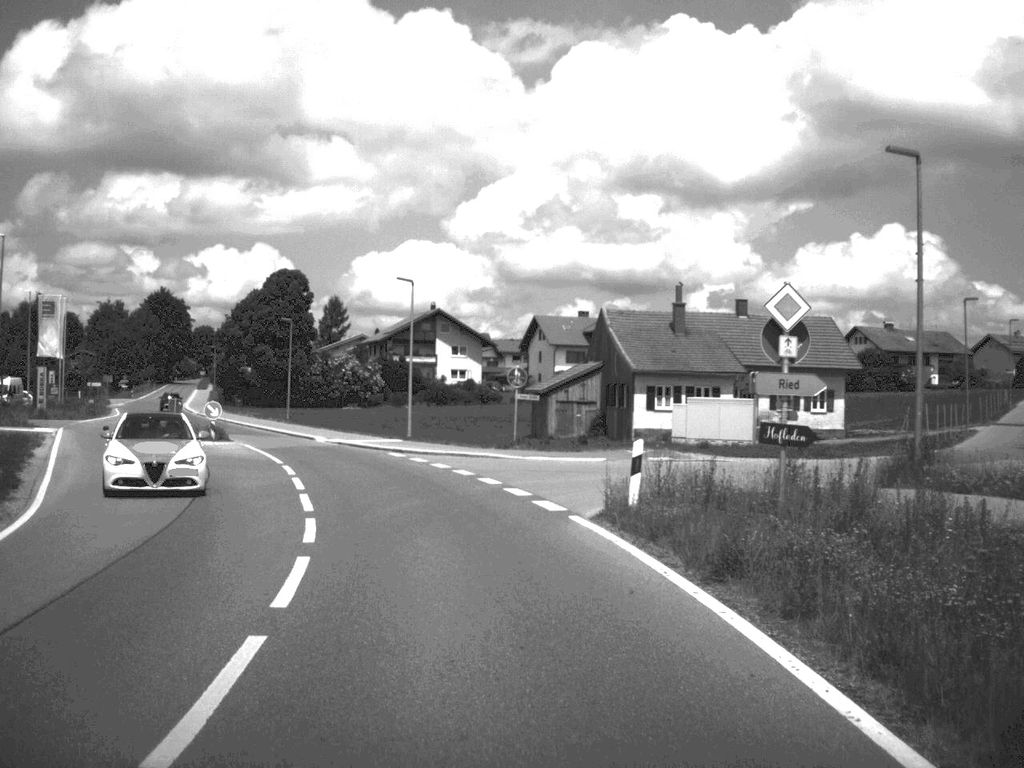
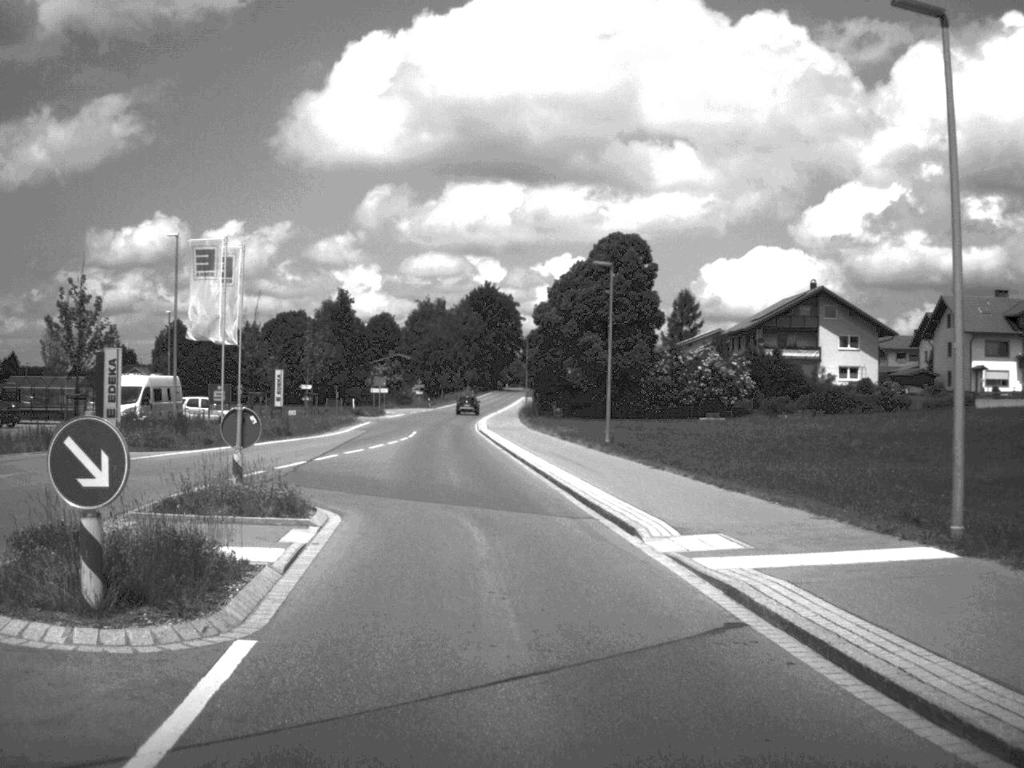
(-5.0, +33.9) m; -16°
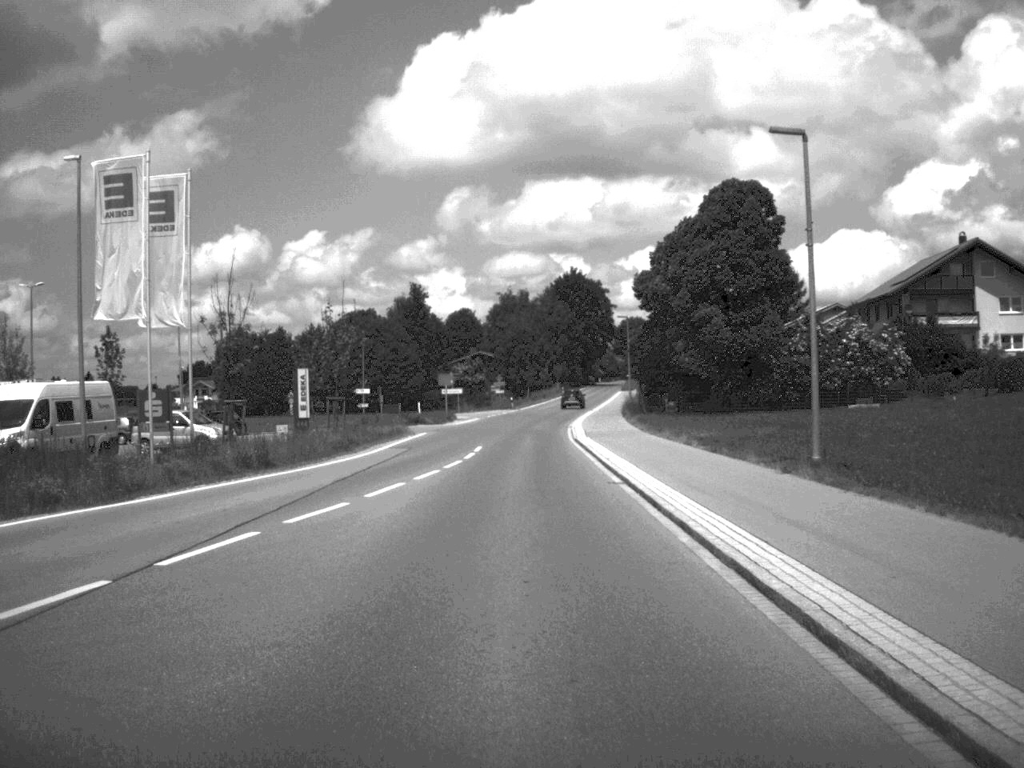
(-0.8, +19.8) m; -4°
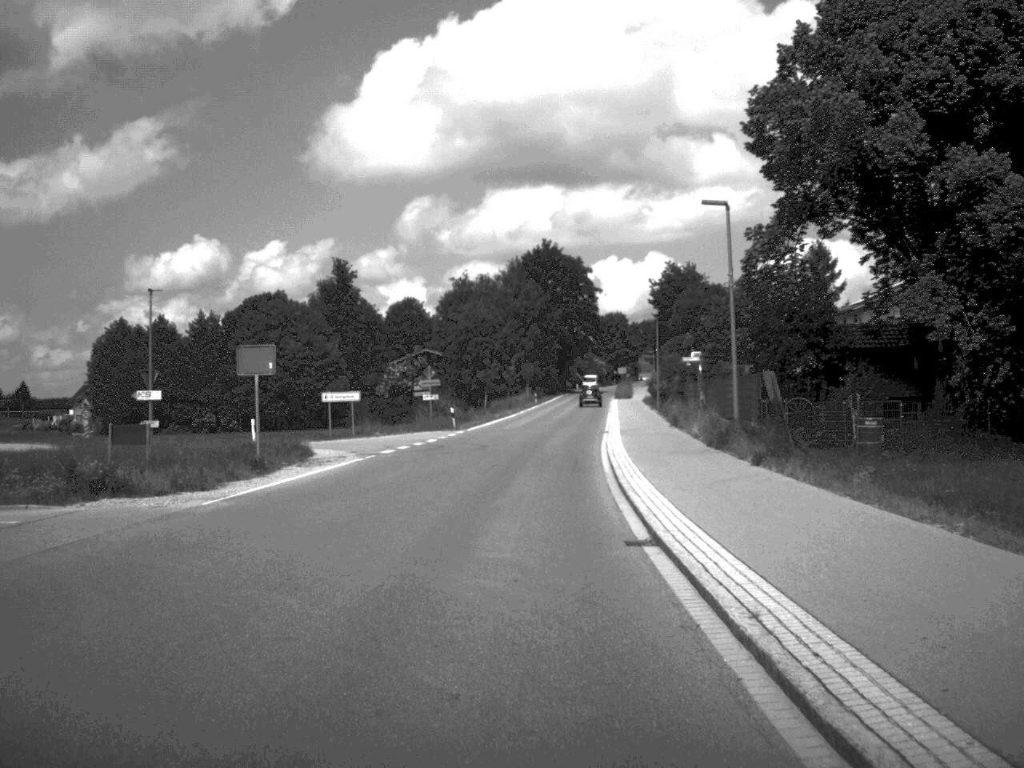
(+0.3, +49.1) m; +1°
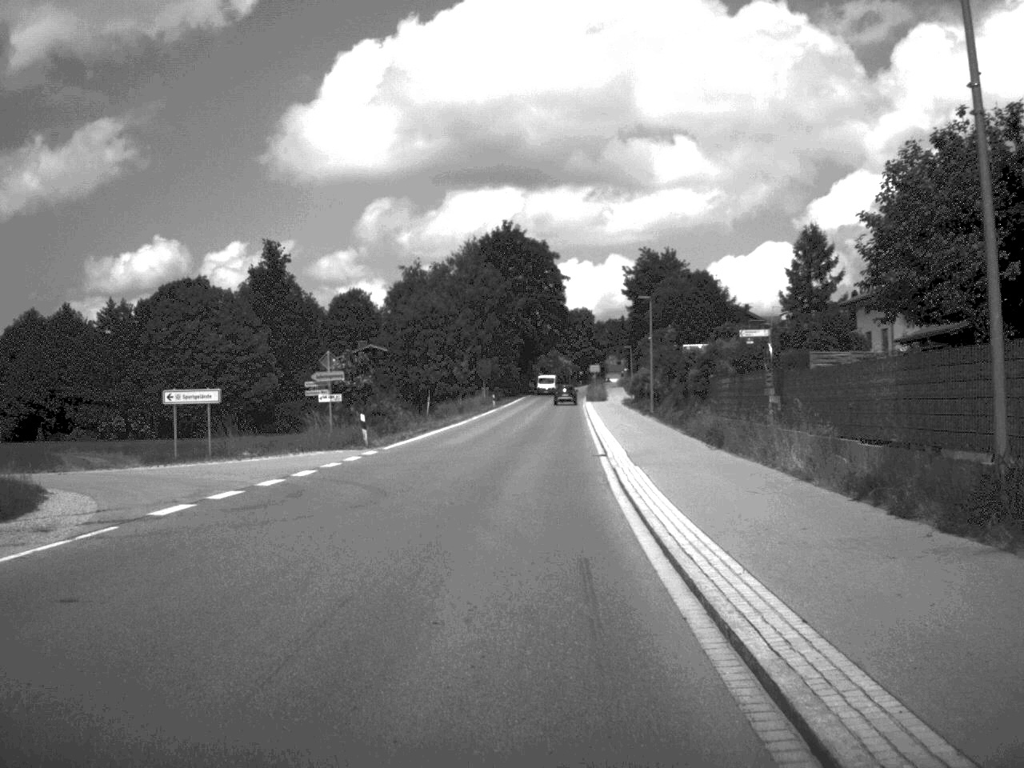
(+0.3, +19.9) m; +2°
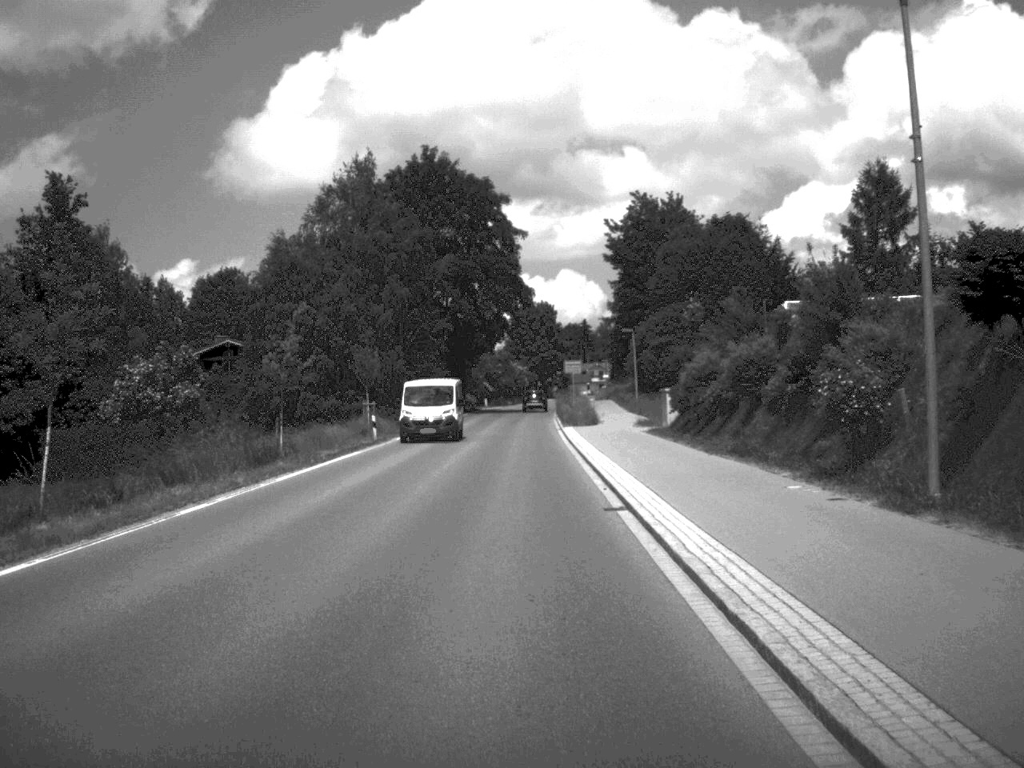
(+1.2, +51.8) m; +2°
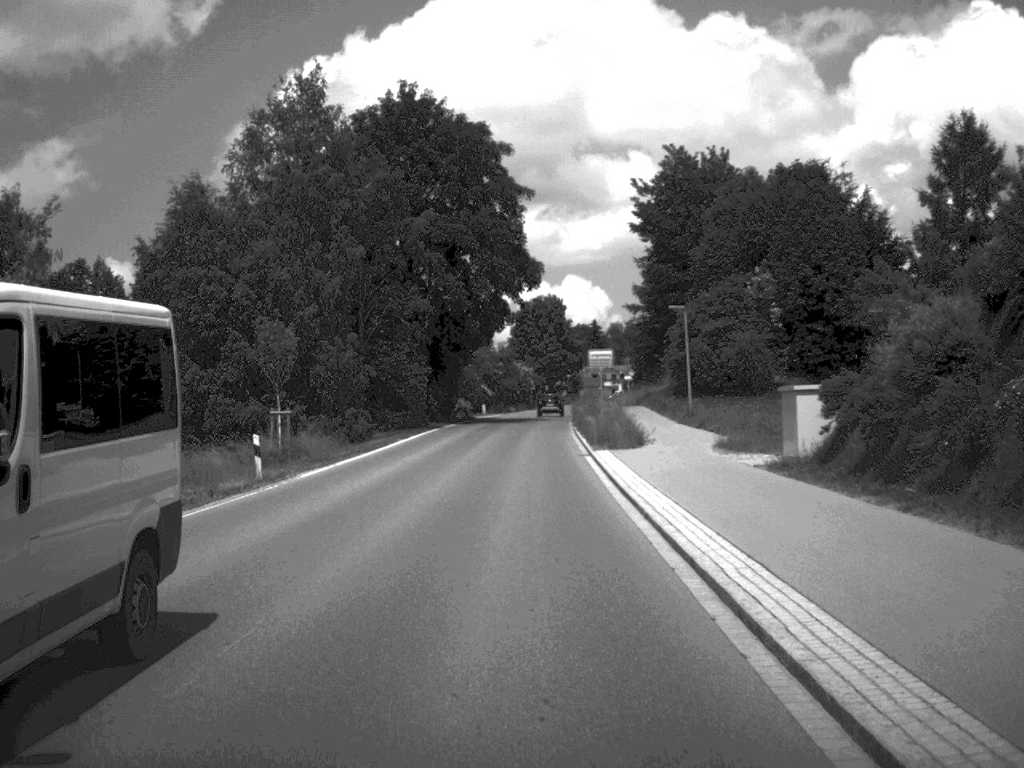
(-0.1, +21.6) m; 0°
